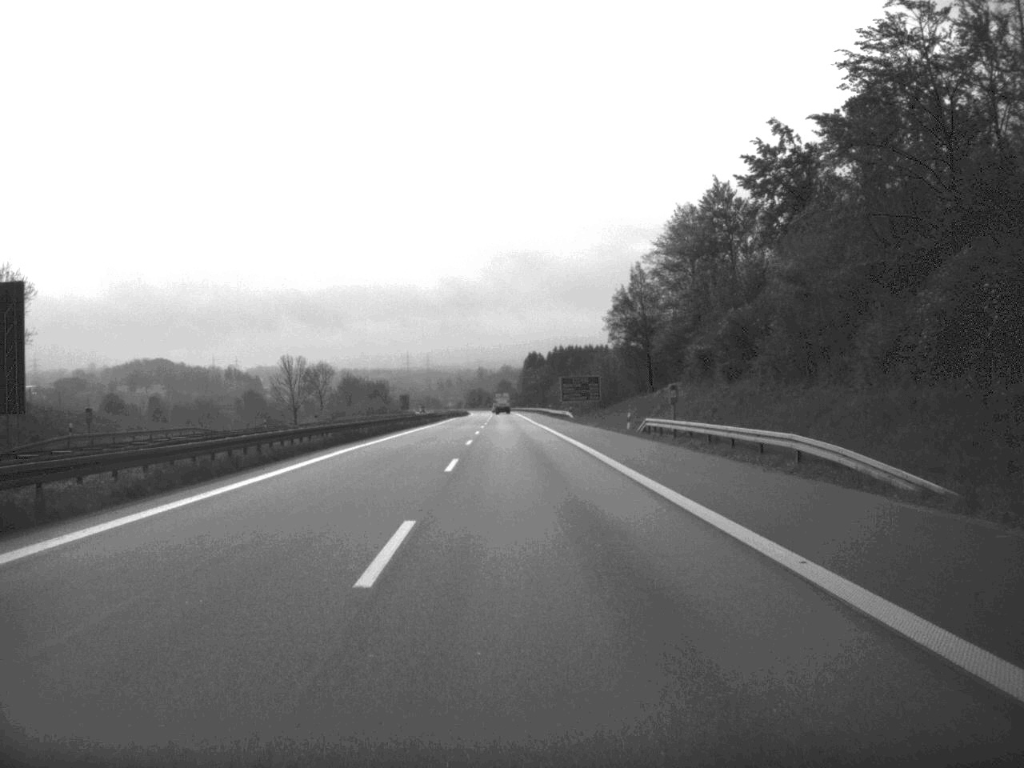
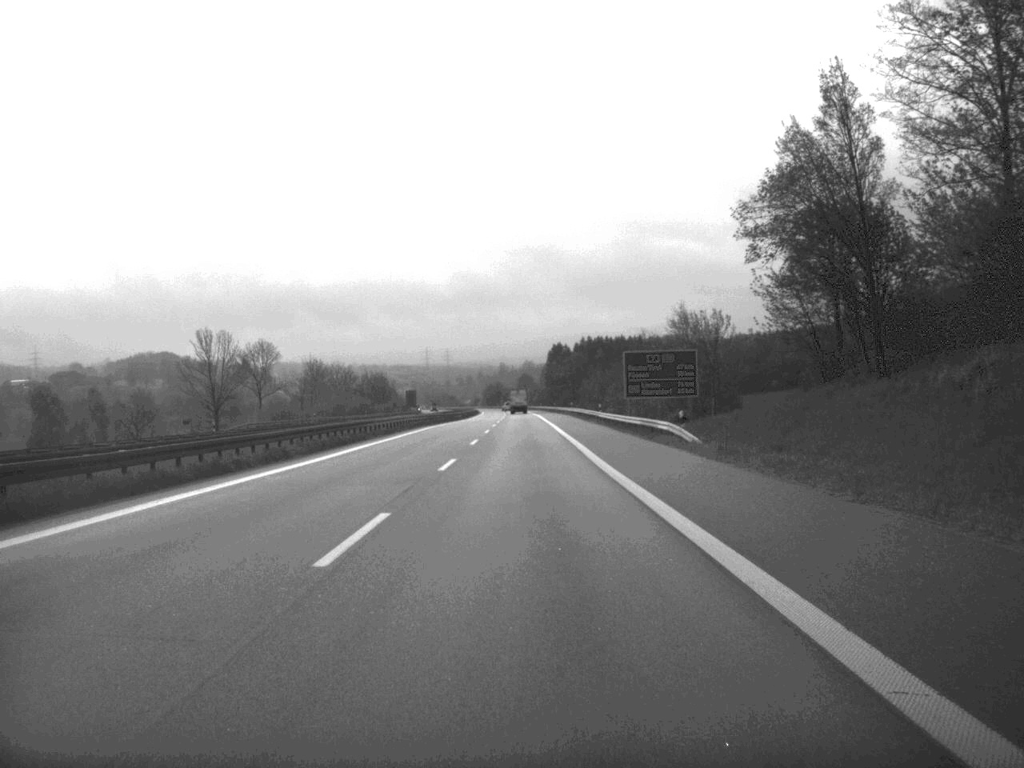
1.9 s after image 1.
(-0.8, +69.7) m; -1°
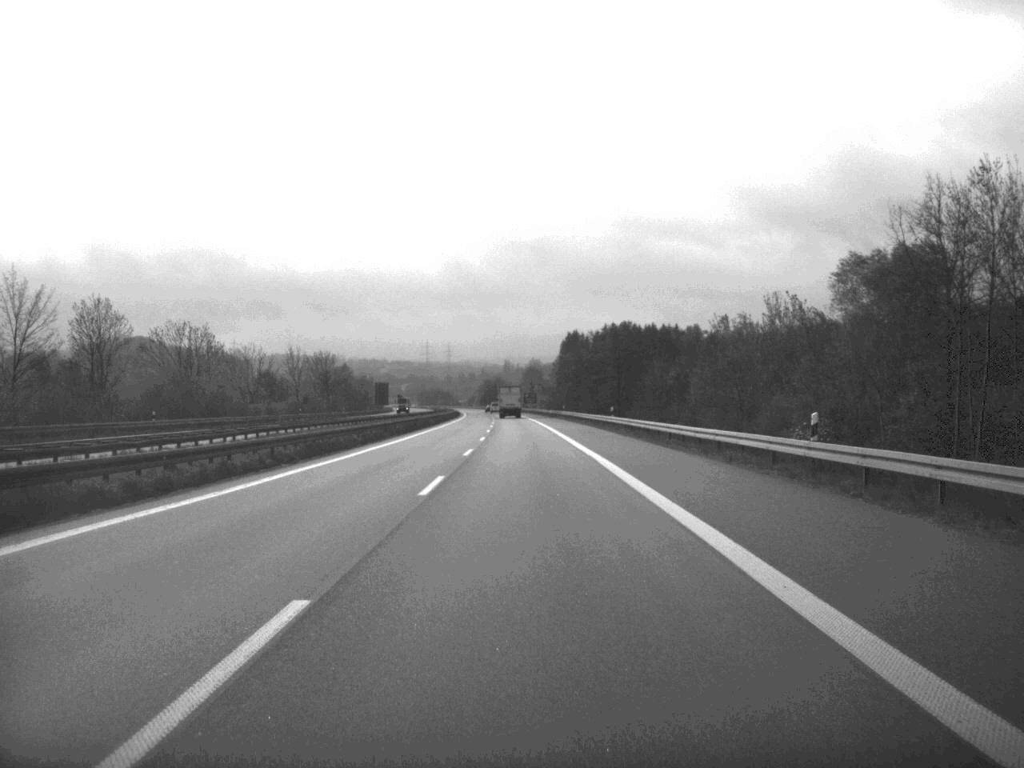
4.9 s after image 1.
(-0.7, +114.1) m; 0°
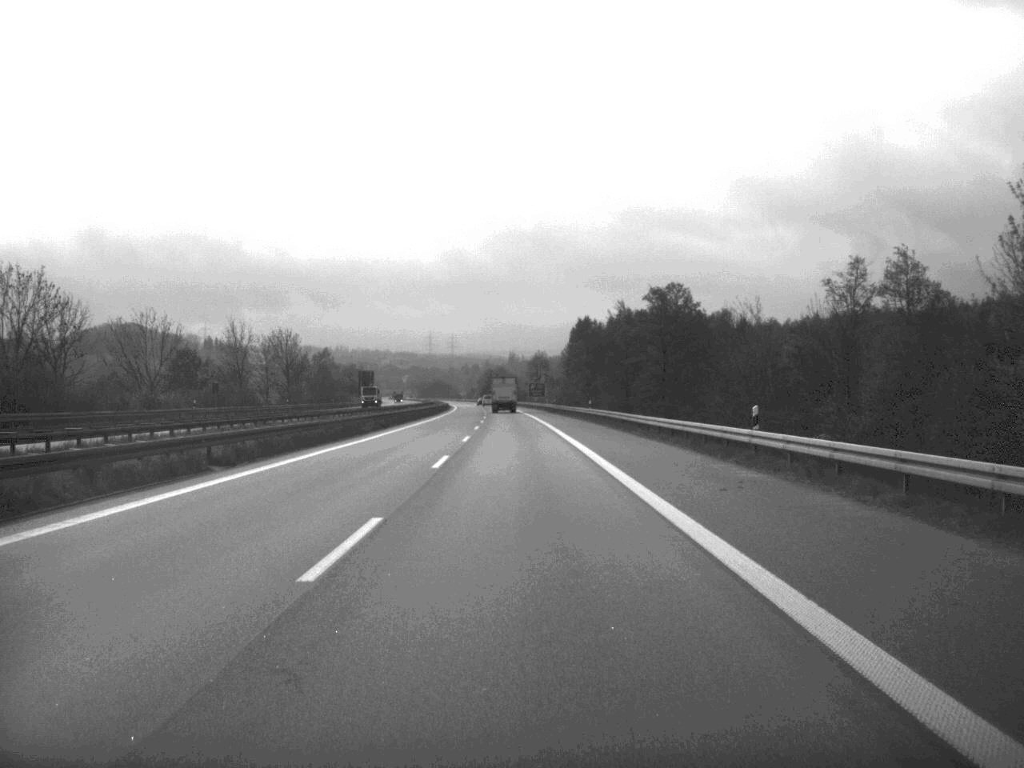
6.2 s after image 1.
(-0.1, +46.5) m; 0°
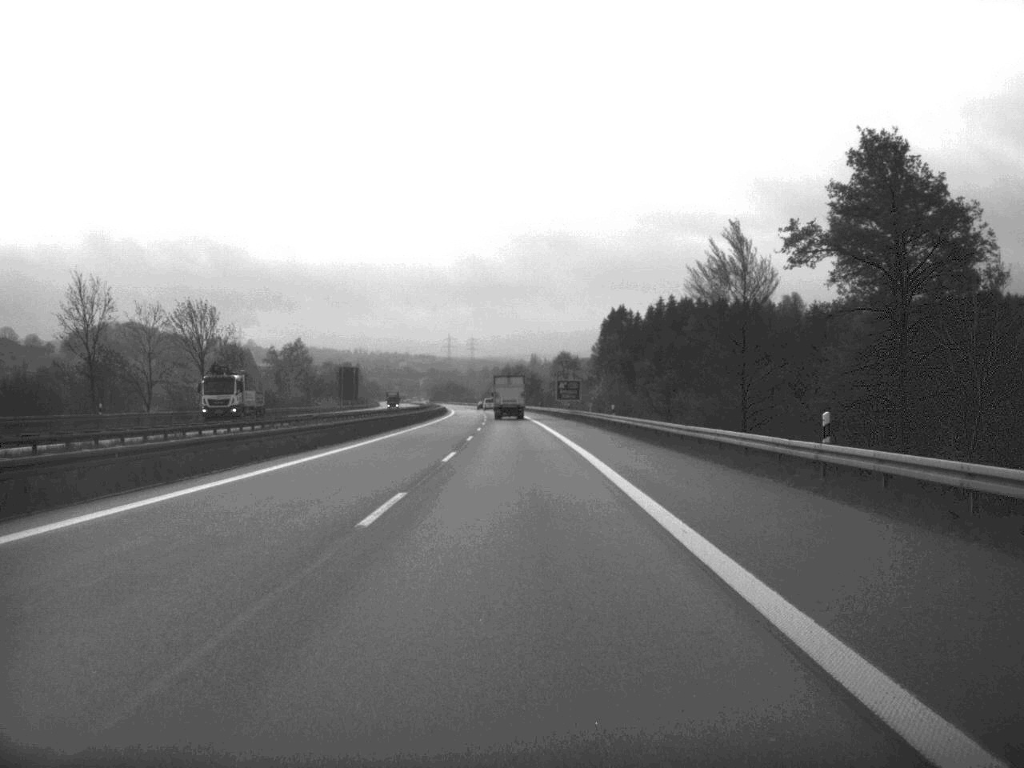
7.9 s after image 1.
(-0.6, +66.2) m; -1°
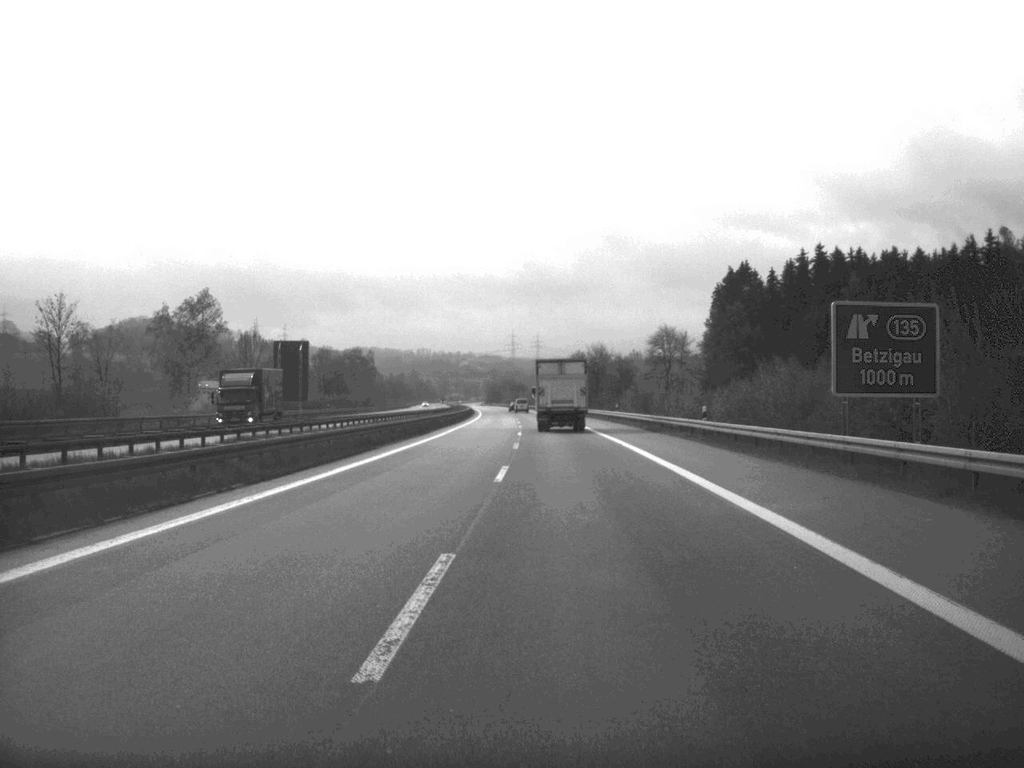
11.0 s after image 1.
(-2.7, +113.8) m; -3°
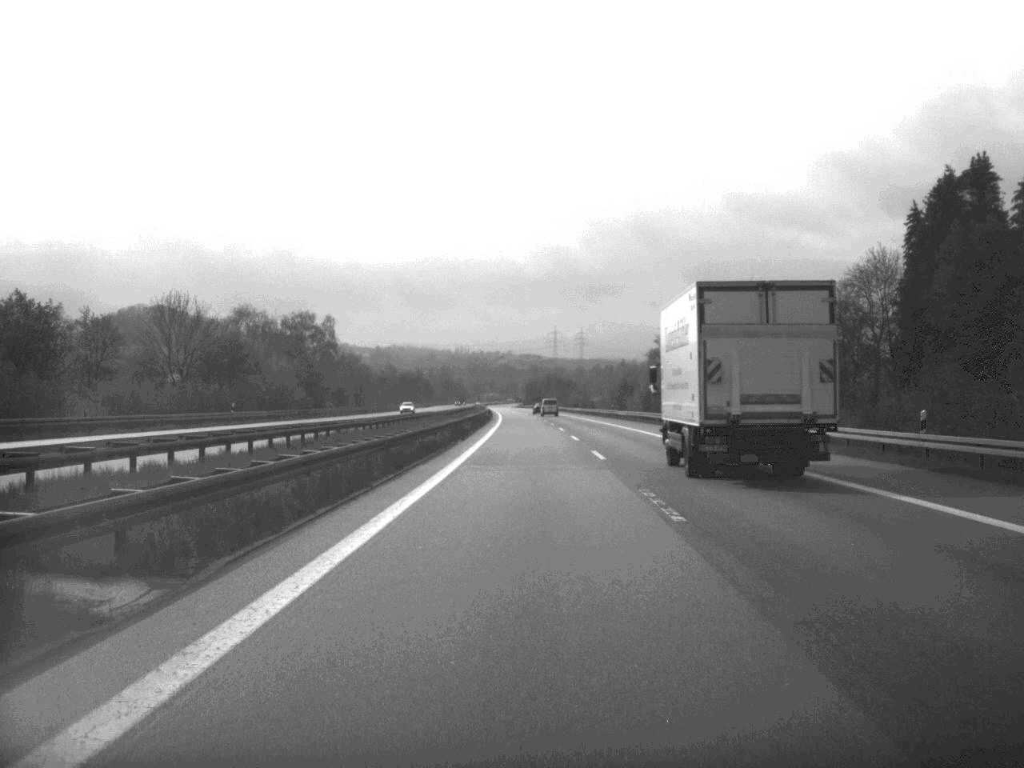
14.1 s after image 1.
(-2.6, +114.8) m; -2°
